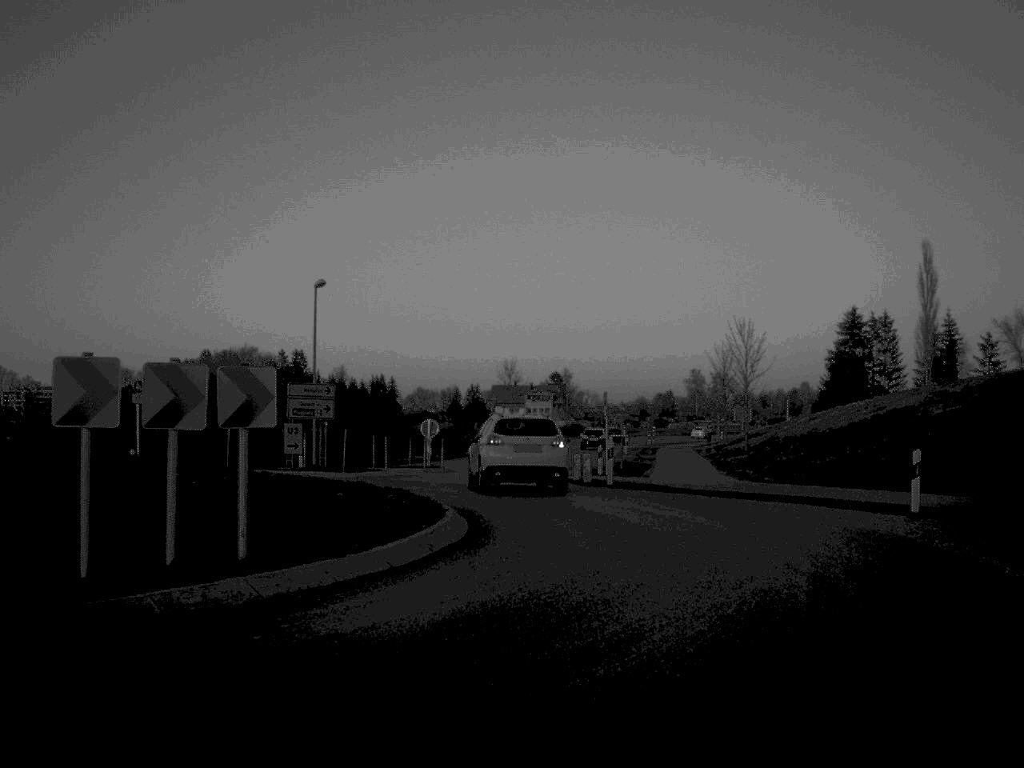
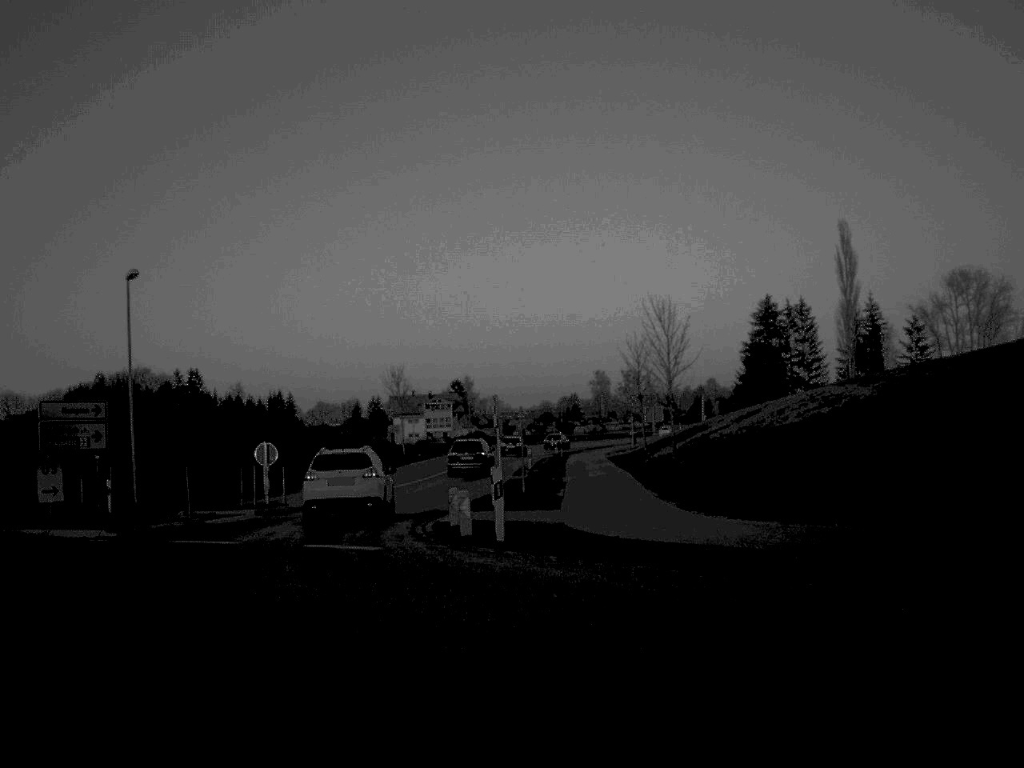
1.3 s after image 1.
(+0.8, +11.2) m; +3°
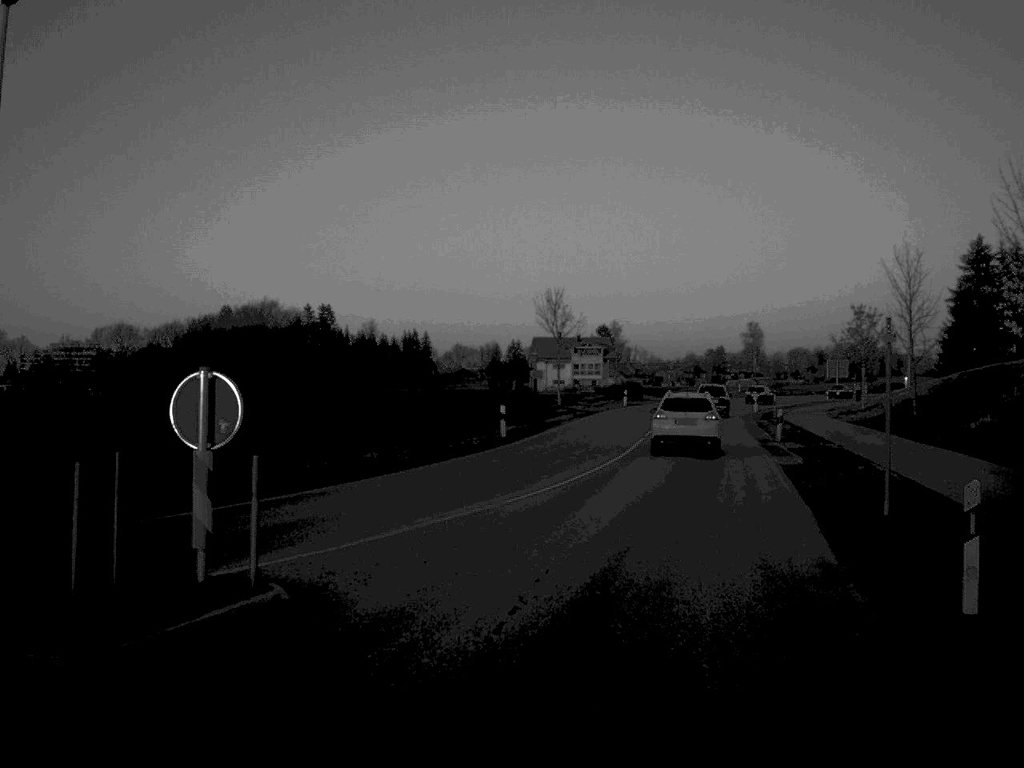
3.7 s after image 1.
(-3.1, +24.1) m; -6°
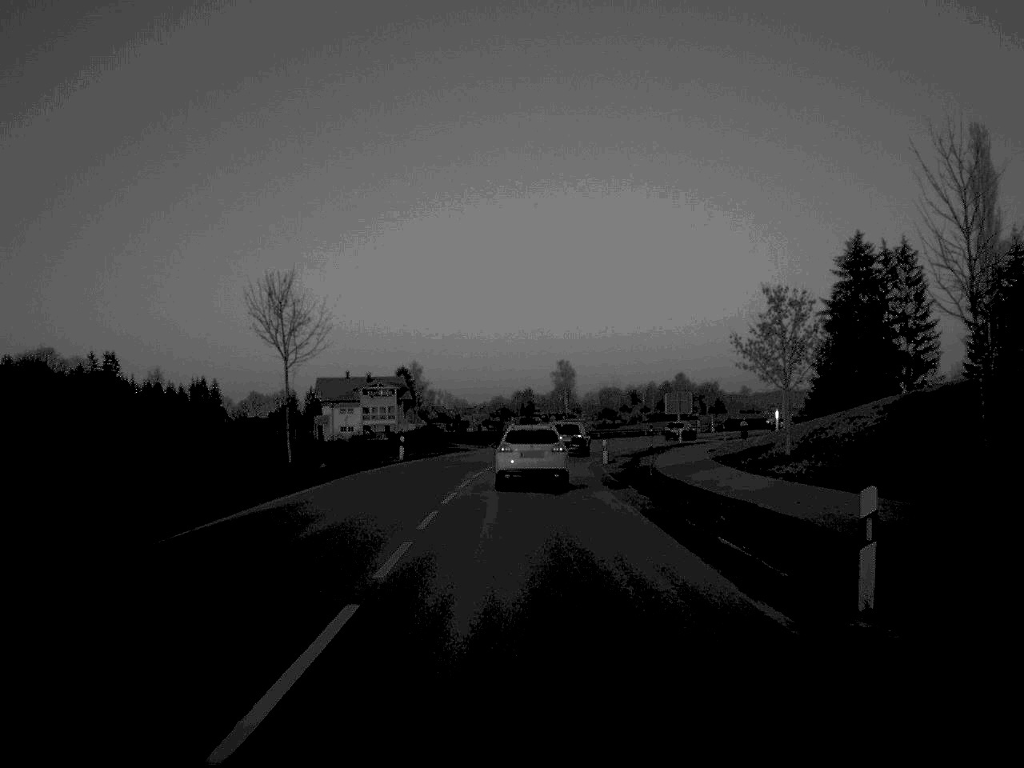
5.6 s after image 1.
(+3.2, +28.9) m; +8°
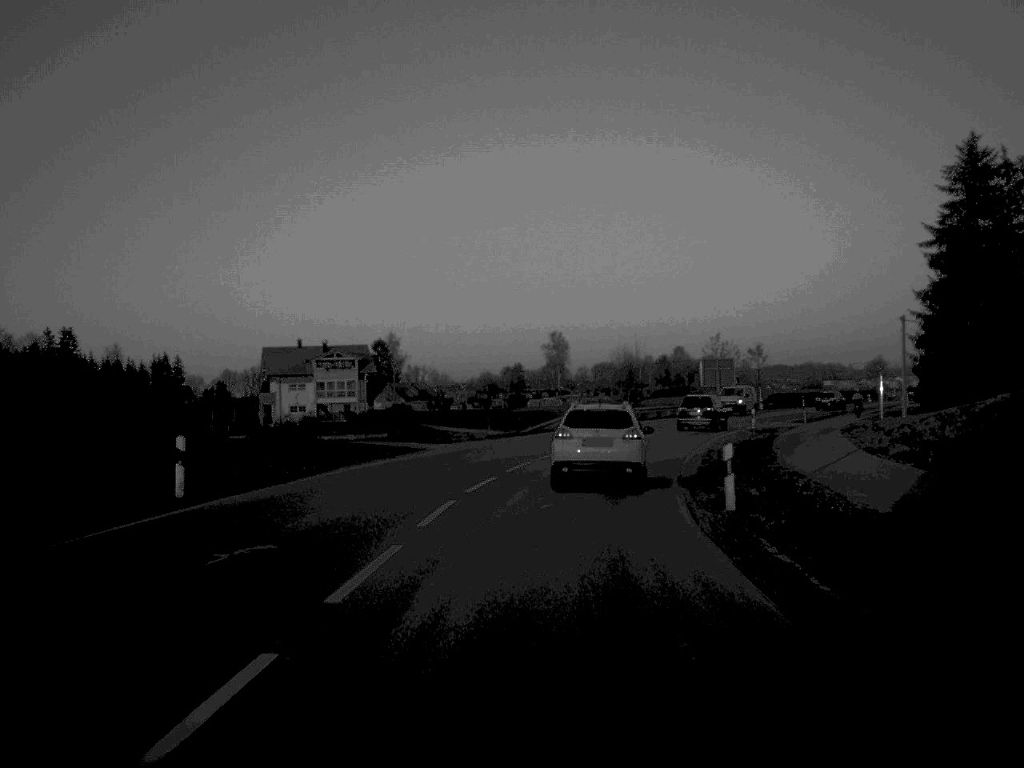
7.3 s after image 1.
(0.0, +33.0) m; 0°
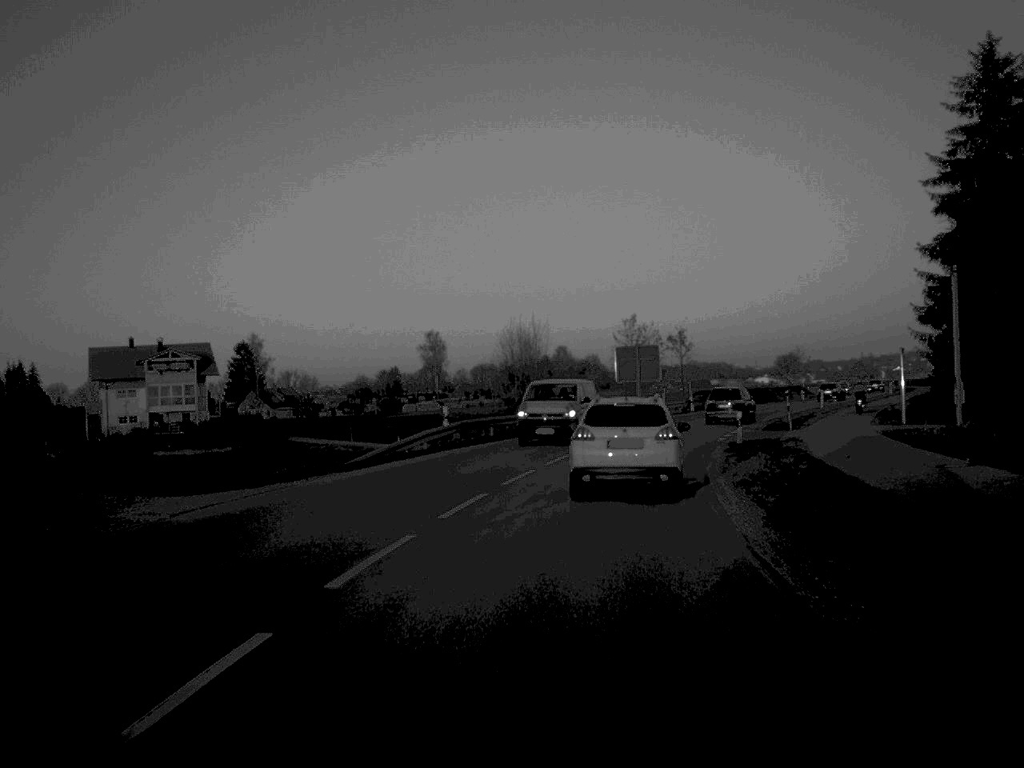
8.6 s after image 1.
(+0.9, +23.2) m; +6°
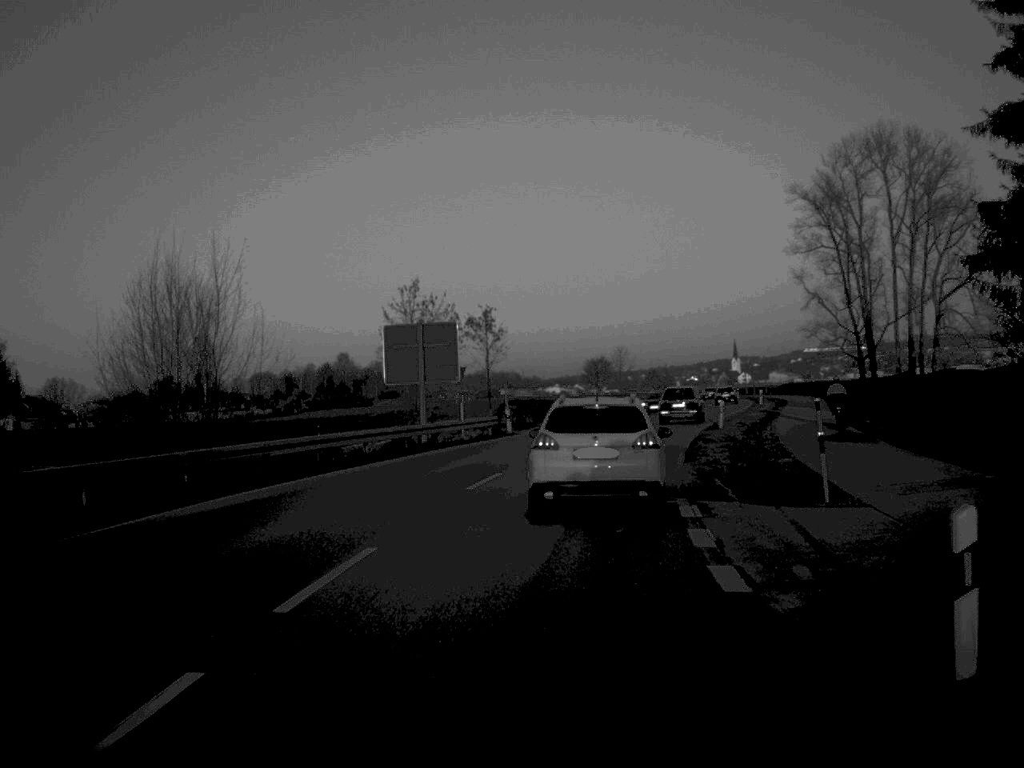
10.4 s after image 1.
(+2.6, +30.6) m; +9°
